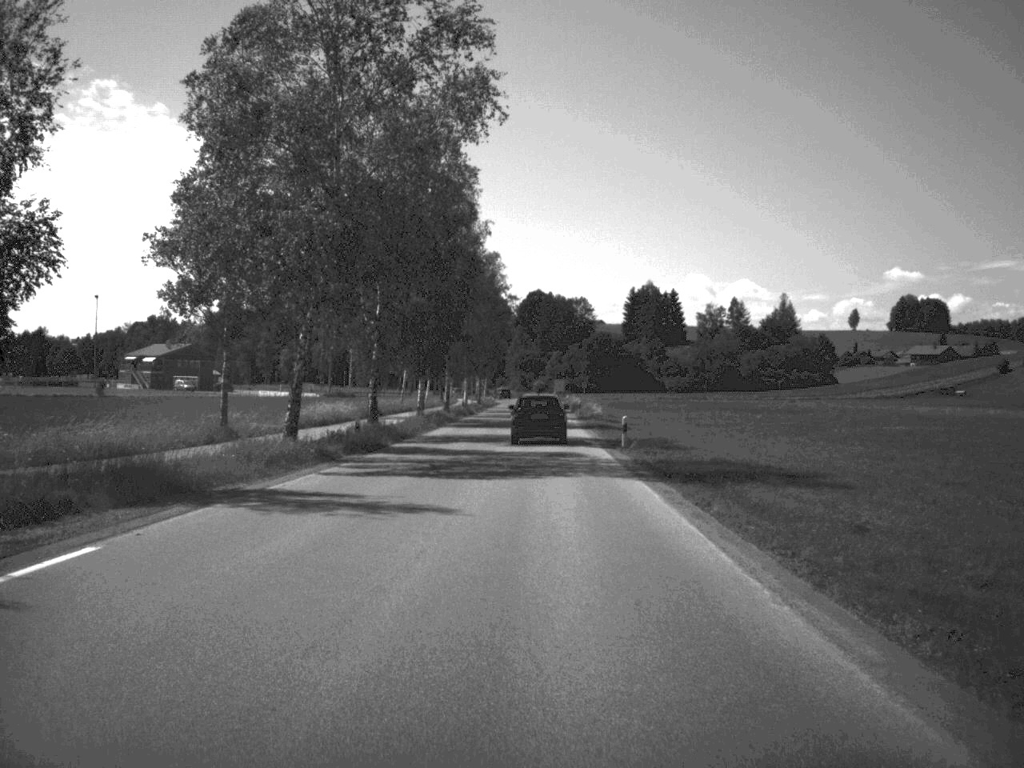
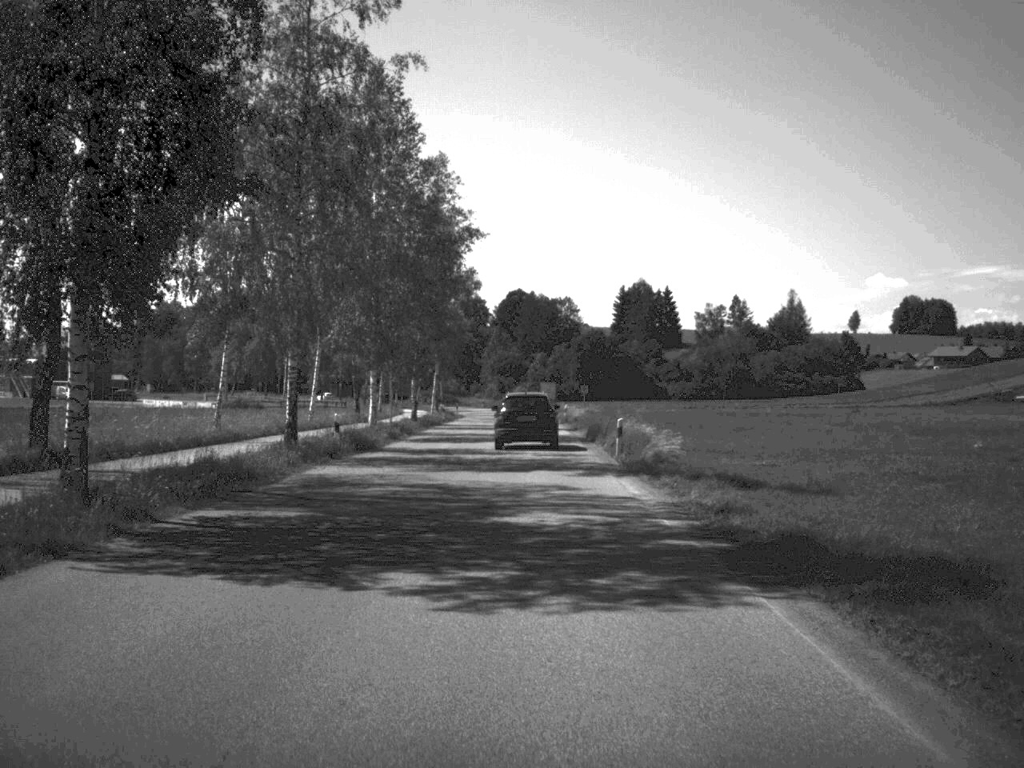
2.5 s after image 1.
(+0.4, +45.9) m; +1°
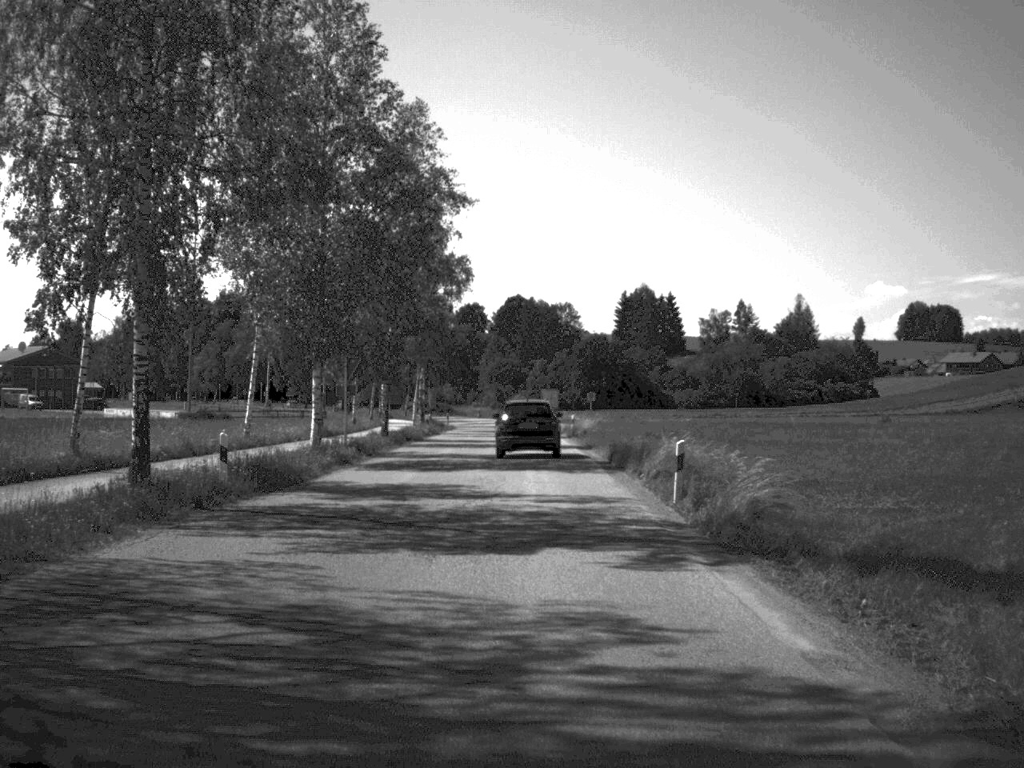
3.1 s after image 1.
(0.0, +12.3) m; 0°
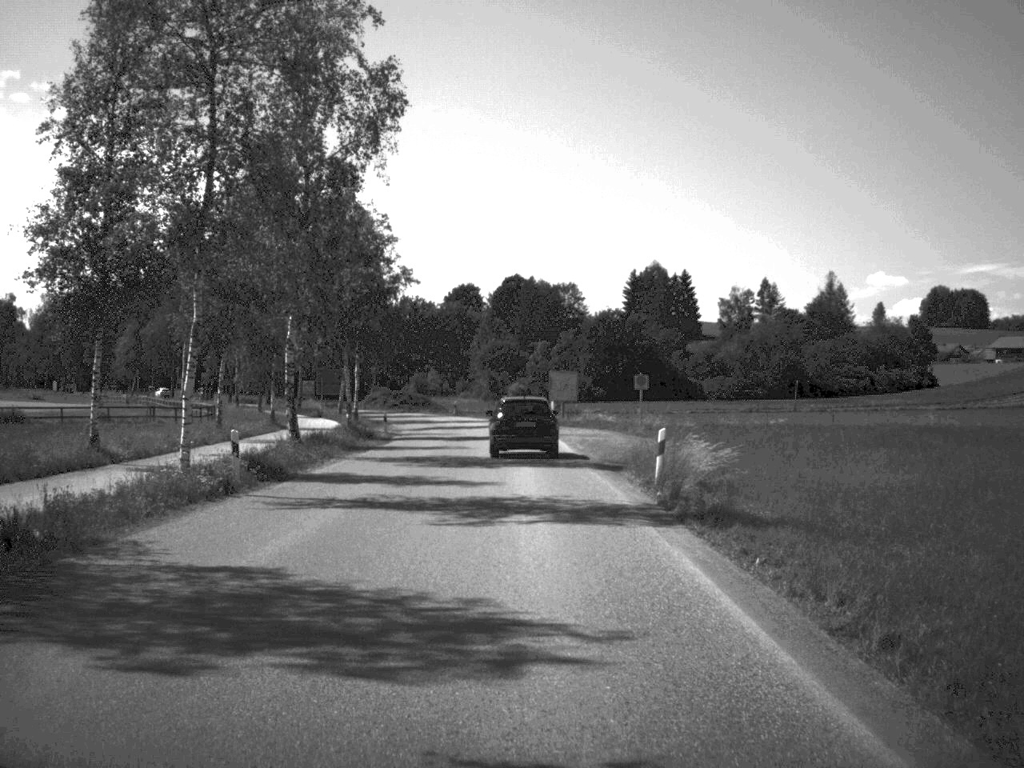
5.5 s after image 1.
(0.0, +42.7) m; 0°
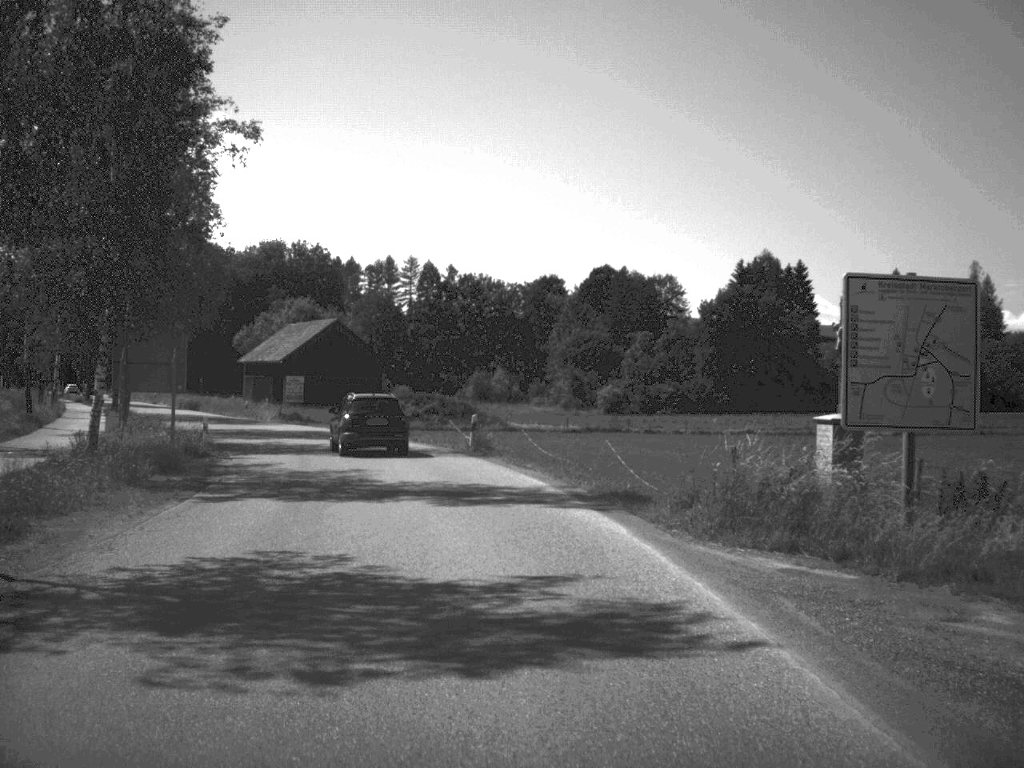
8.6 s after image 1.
(-1.1, +54.3) m; -4°
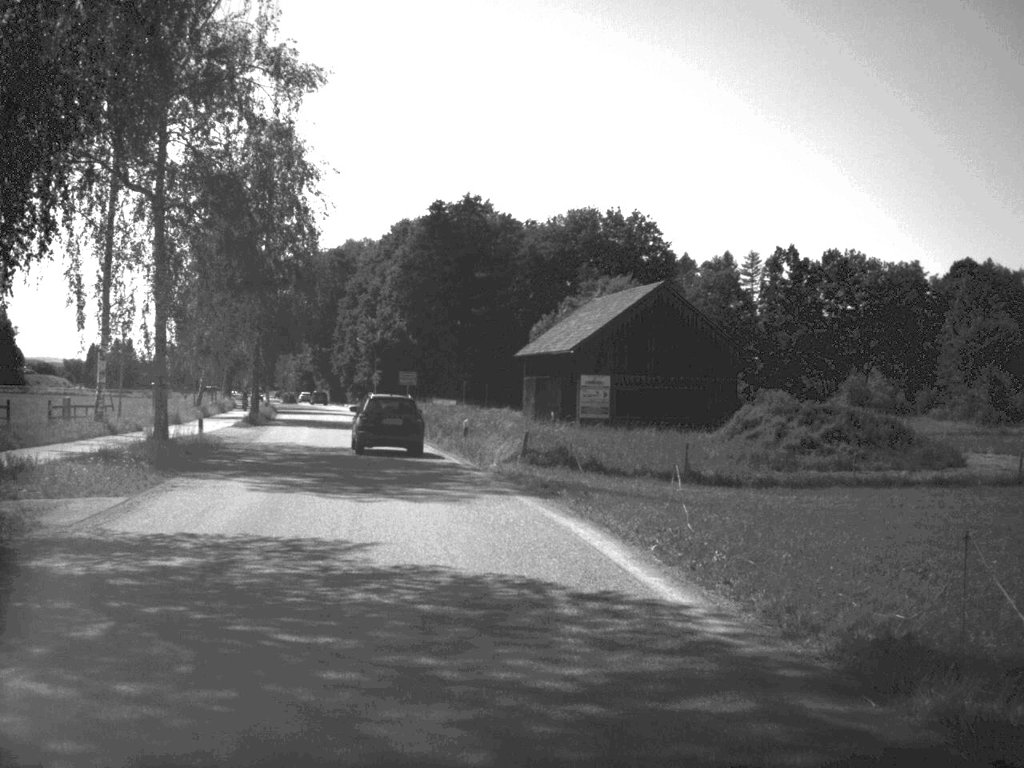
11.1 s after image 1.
(-5.3, +40.2) m; -15°
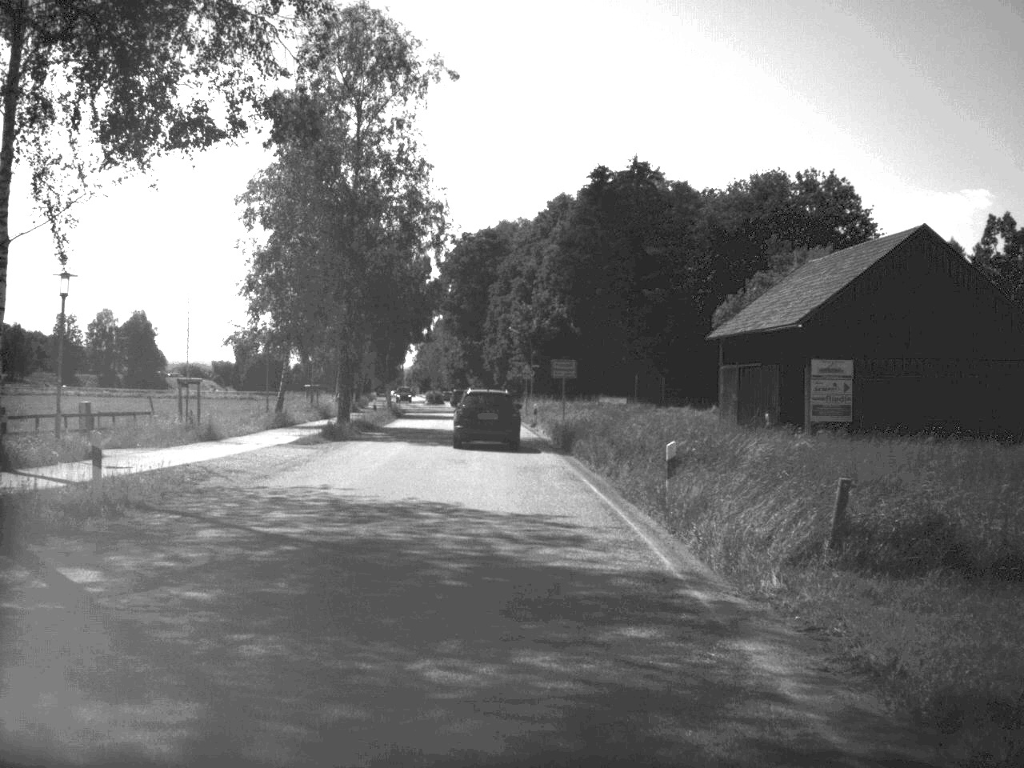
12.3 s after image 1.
(-1.3, +19.3) m; -7°
